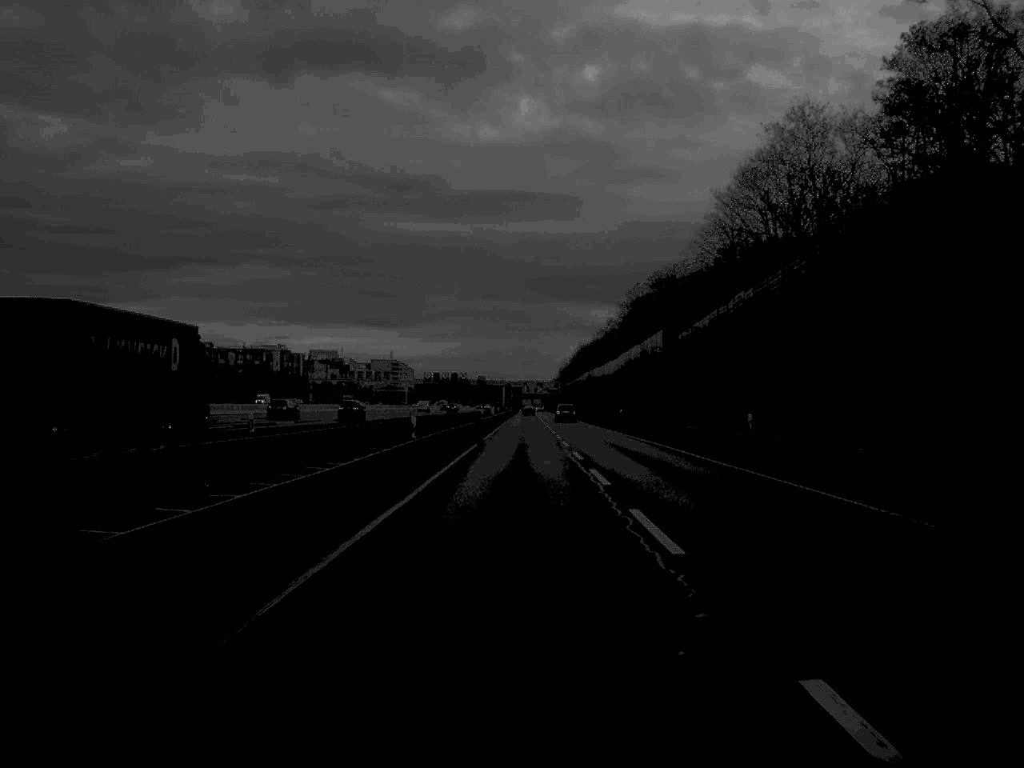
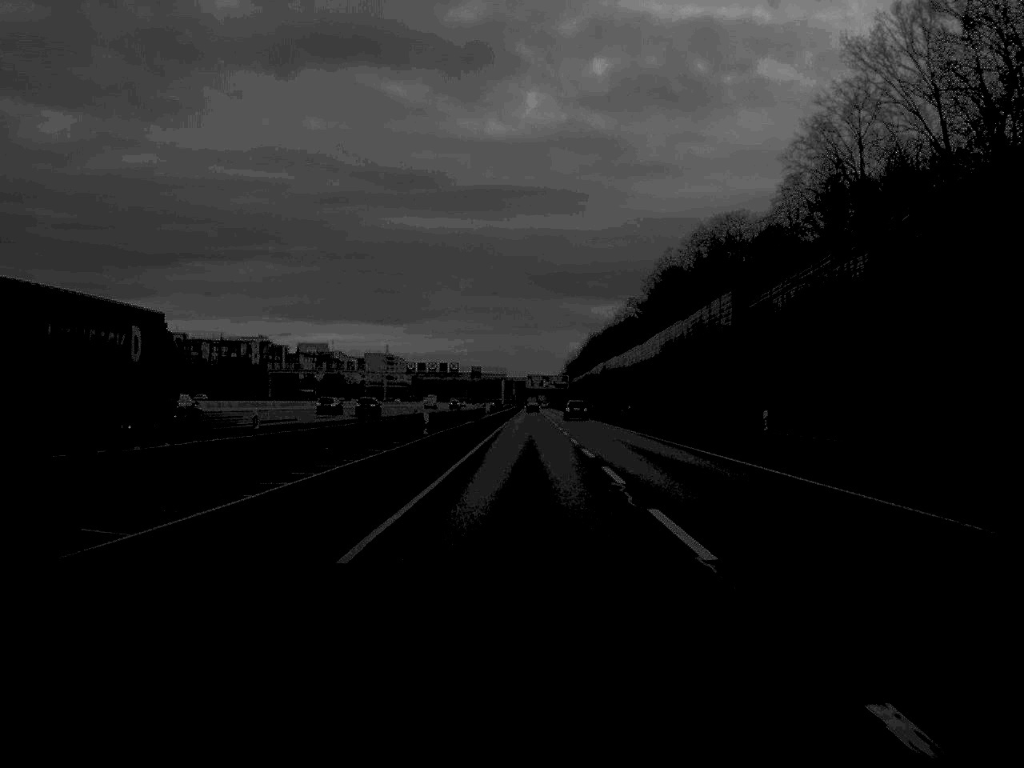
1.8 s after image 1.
(-0.1, +48.4) m; 0°
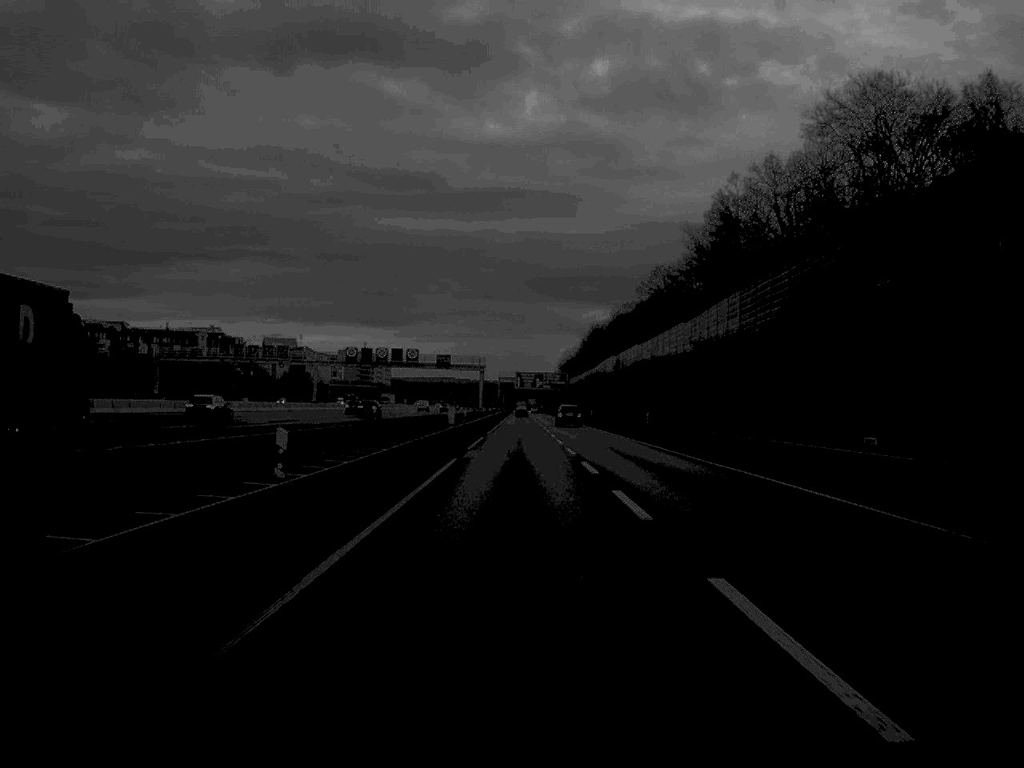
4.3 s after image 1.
(+0.3, +66.2) m; 0°
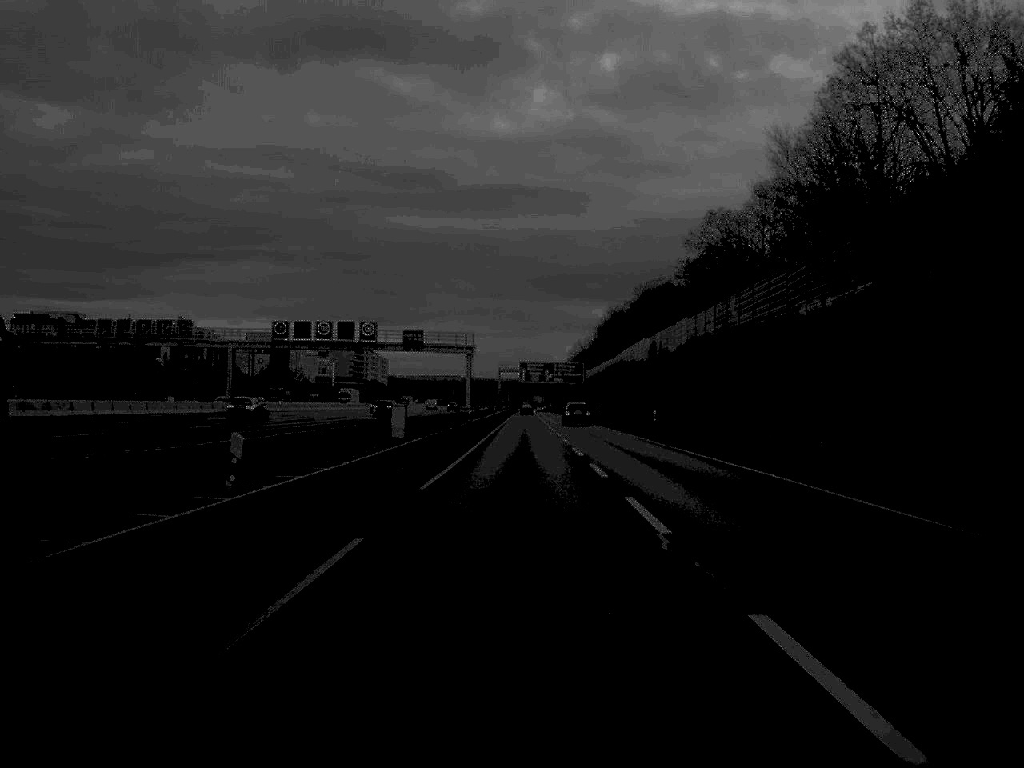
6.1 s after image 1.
(-0.1, +49.8) m; 0°
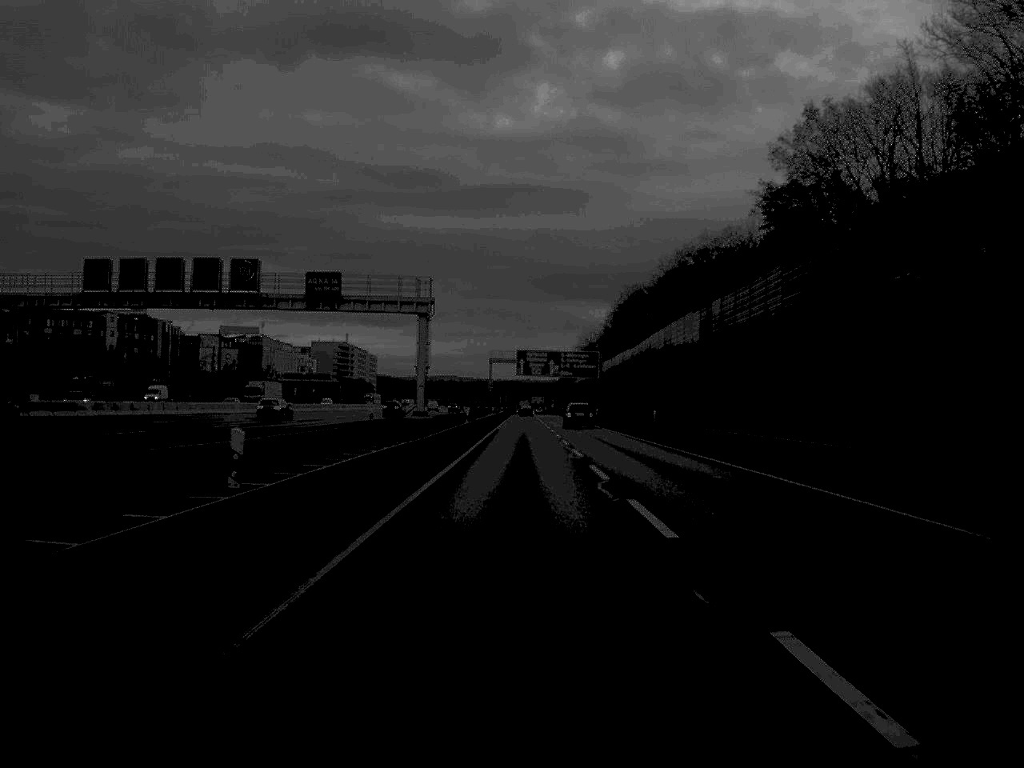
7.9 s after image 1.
(+0.1, +48.4) m; 0°
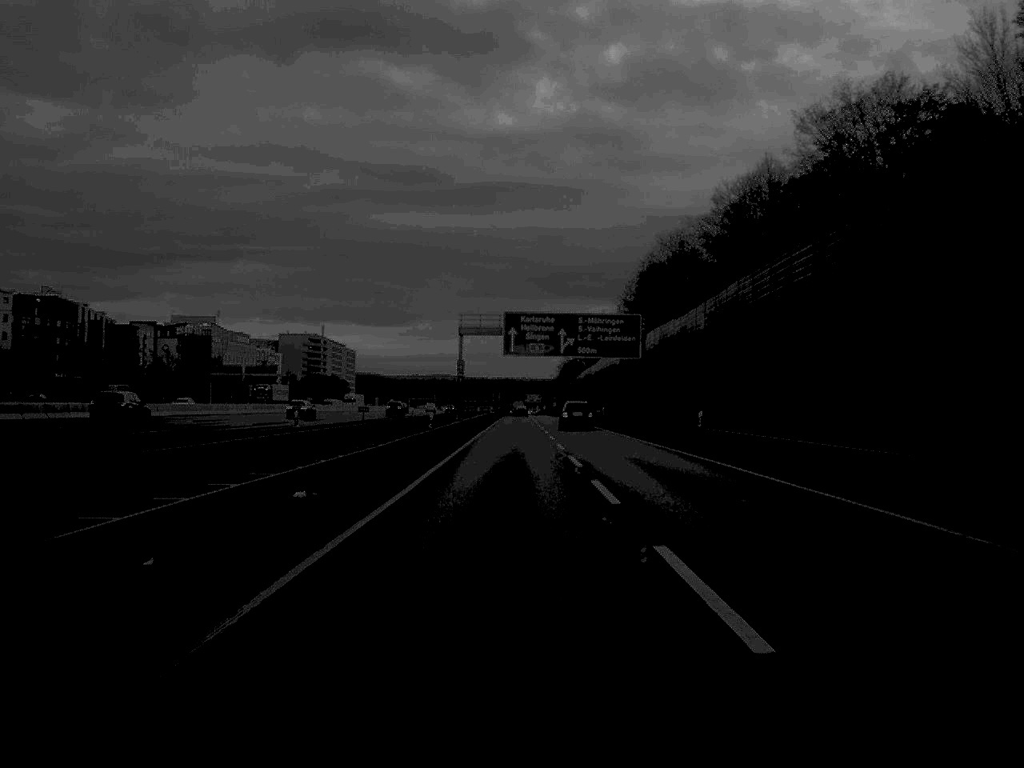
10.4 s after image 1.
(+0.2, +66.2) m; 0°
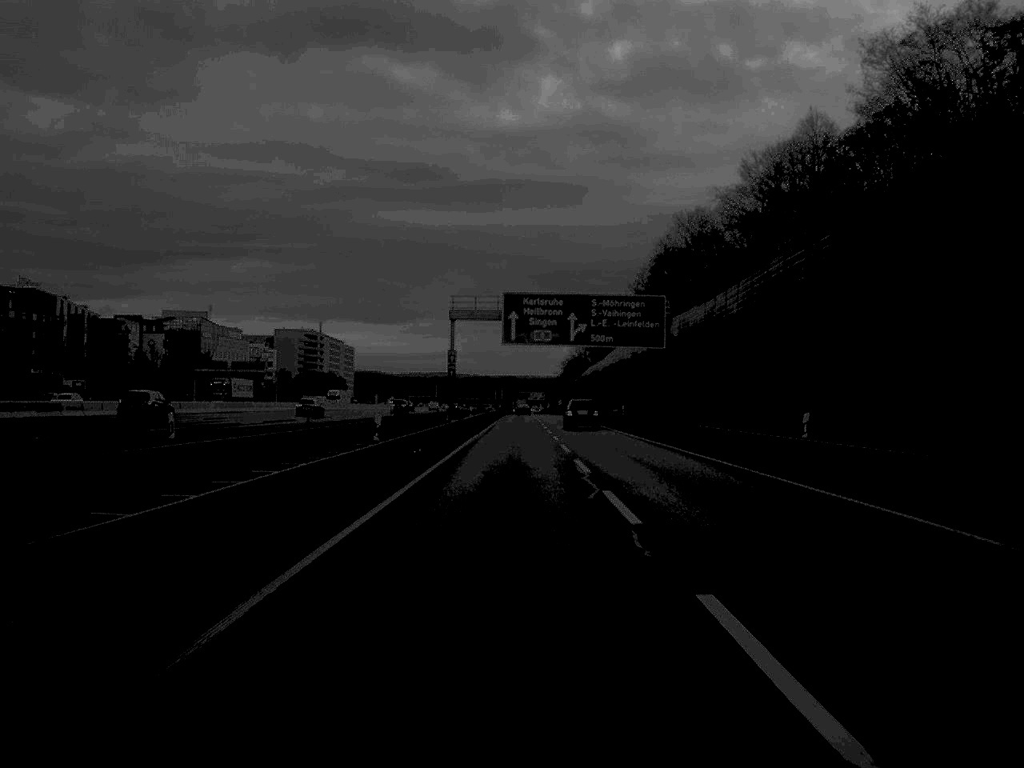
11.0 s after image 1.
(0.0, +15.6) m; 0°
